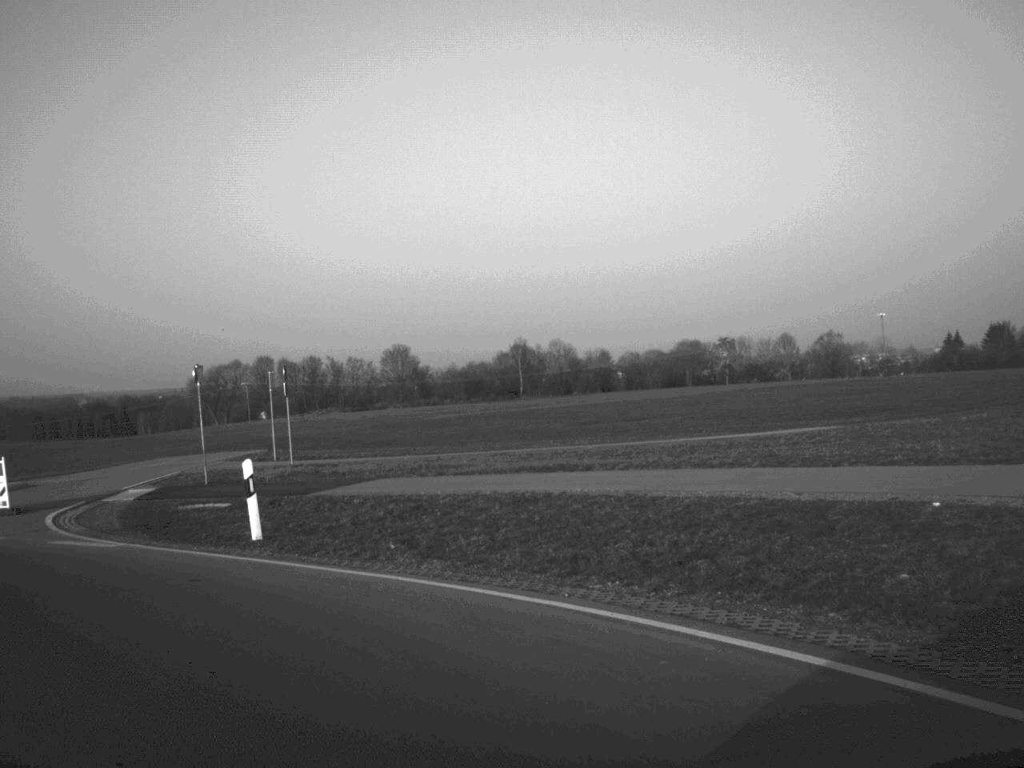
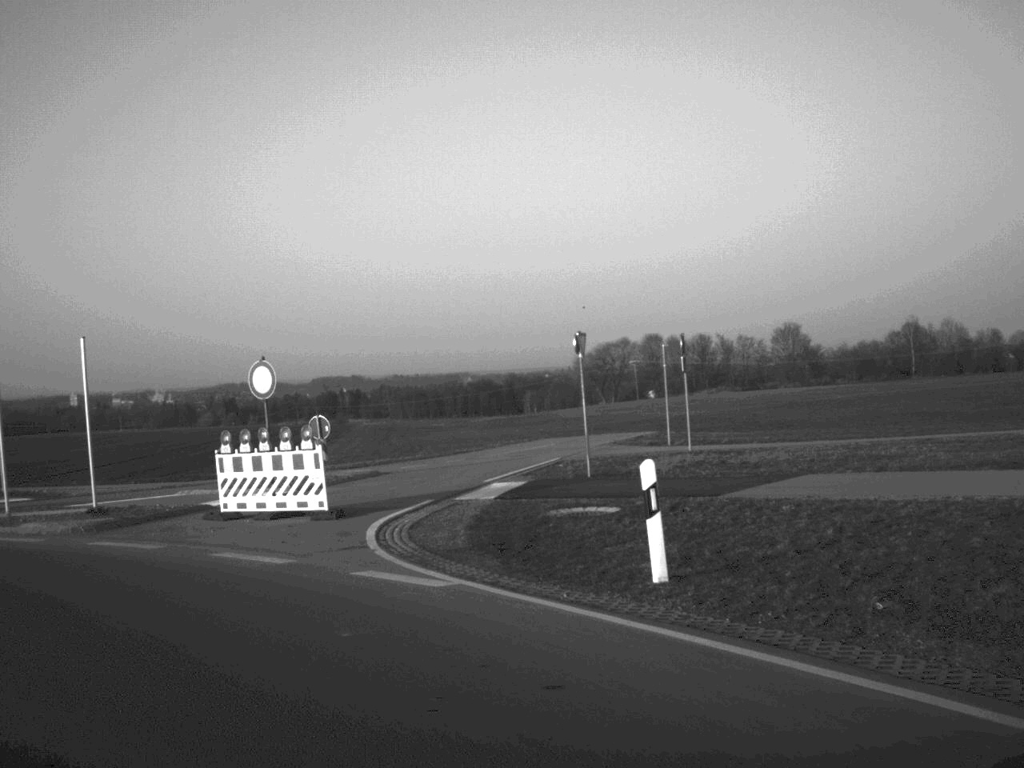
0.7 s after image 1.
(-0.9, +5.6) m; -17°
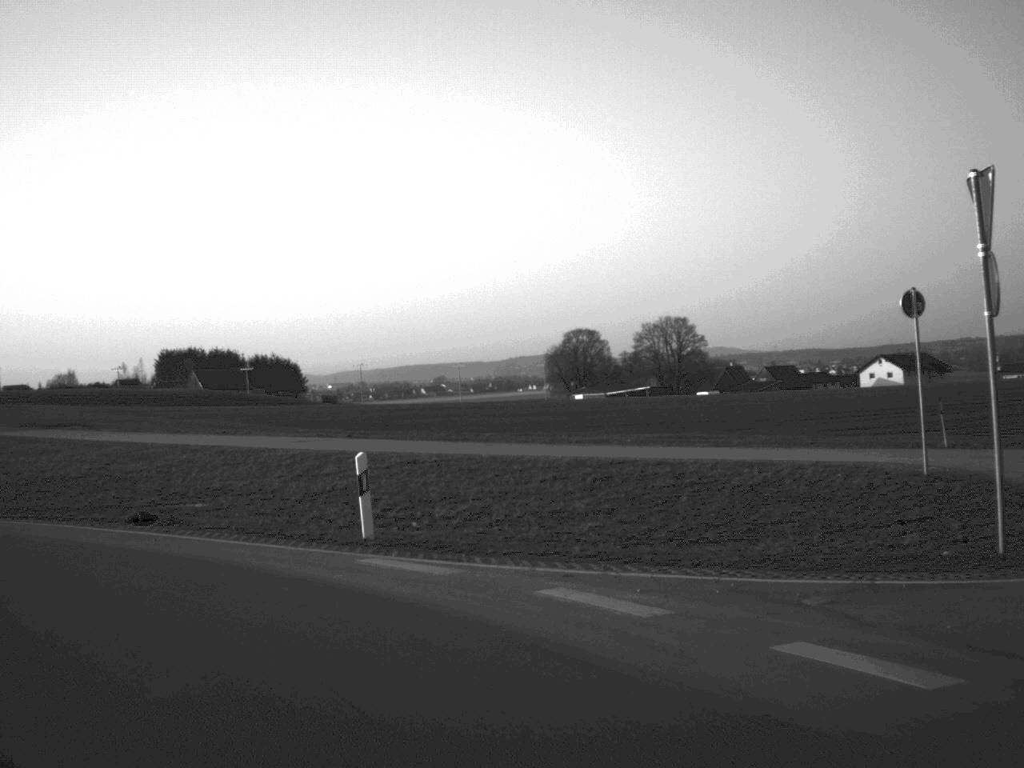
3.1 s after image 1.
(-9.1, +16.2) m; -59°
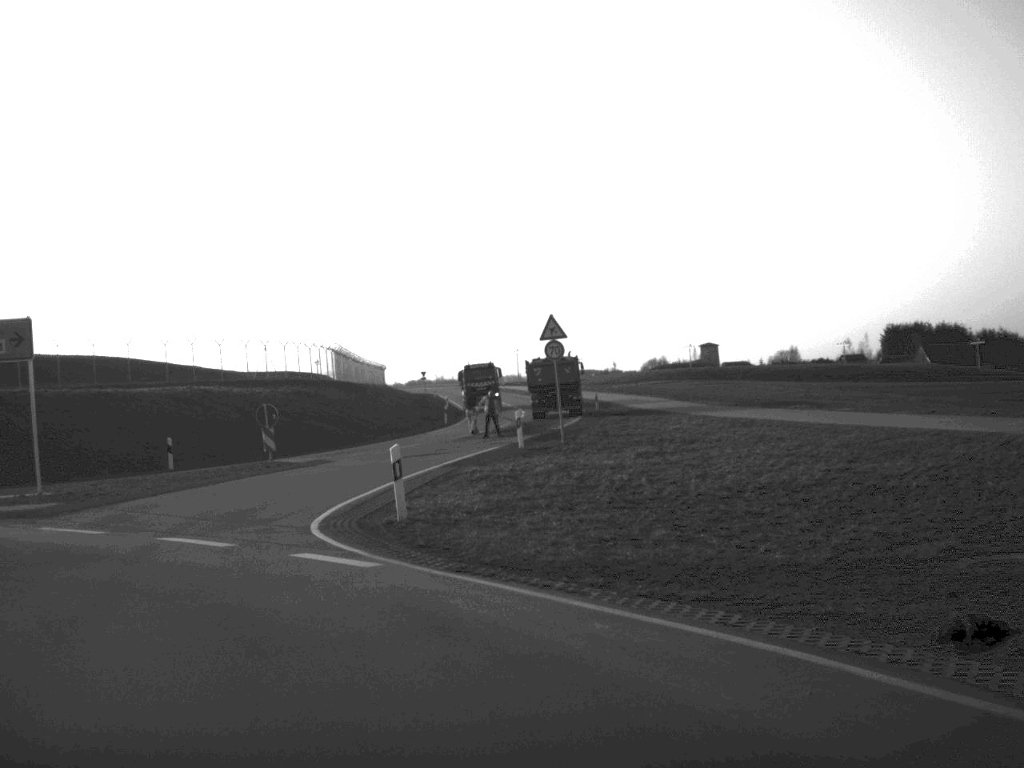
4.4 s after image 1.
(-3.0, +10.2) m; -32°
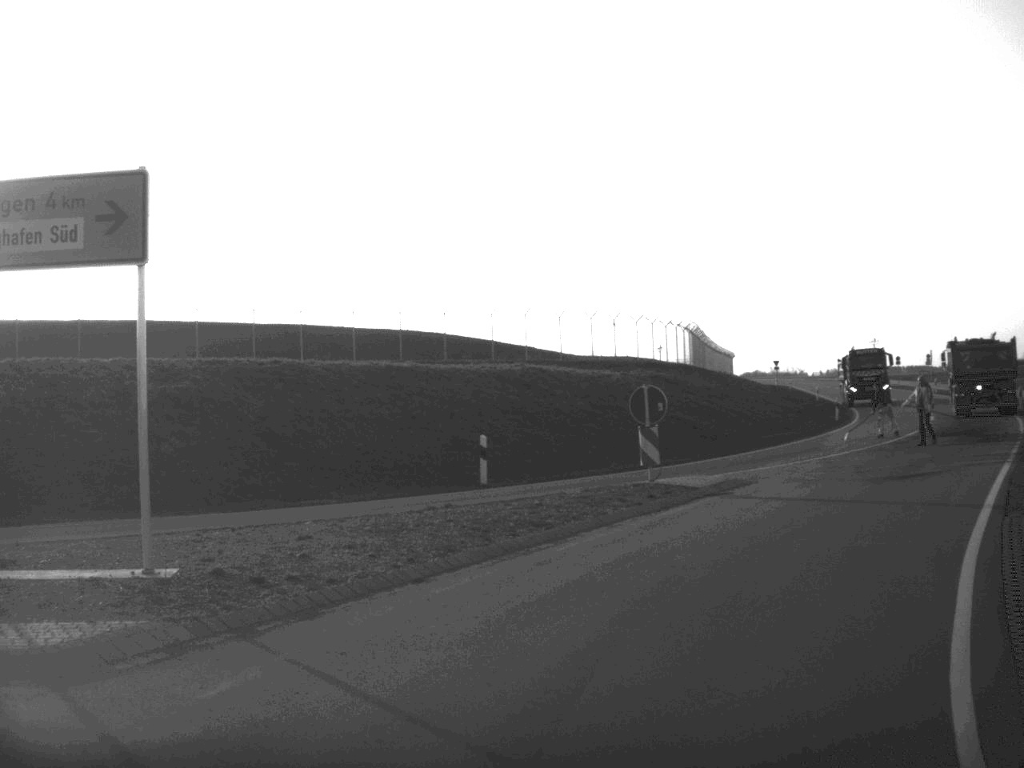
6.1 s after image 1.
(-3.0, +13.5) m; -14°
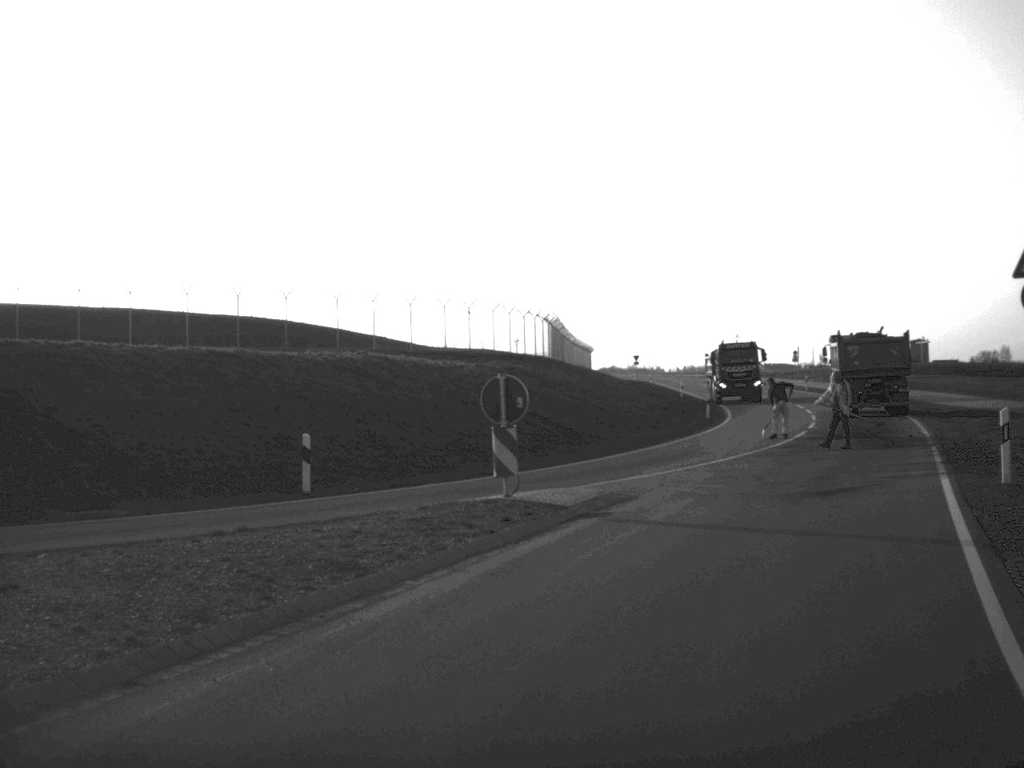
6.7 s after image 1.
(+0.2, +4.2) m; +7°
